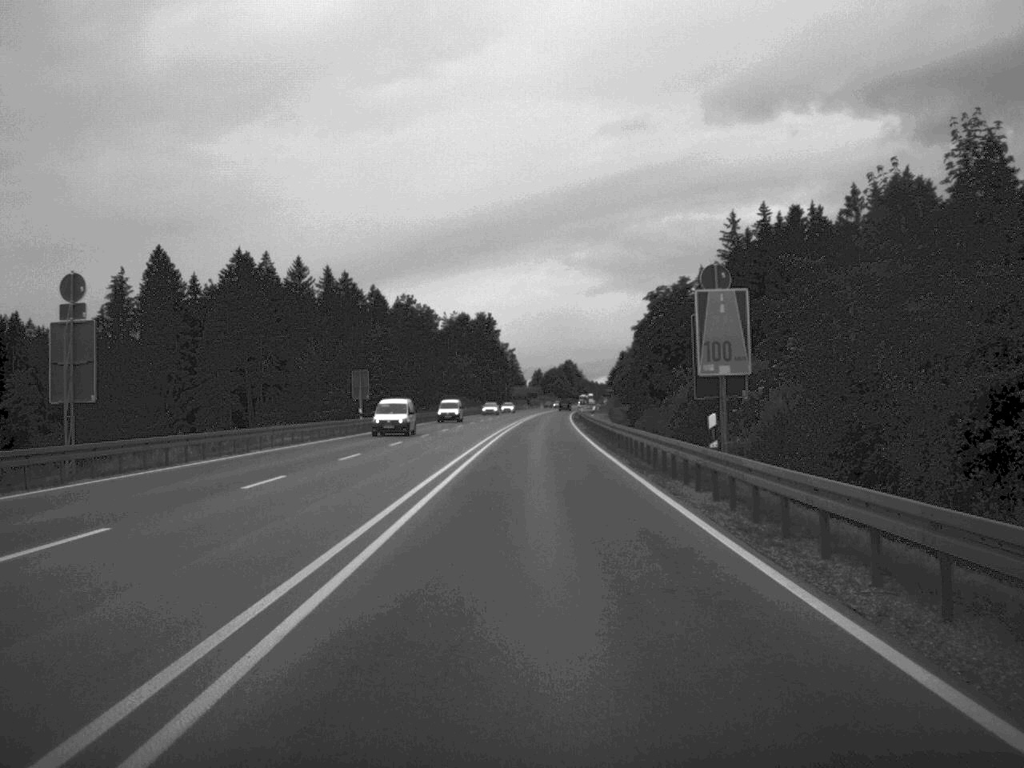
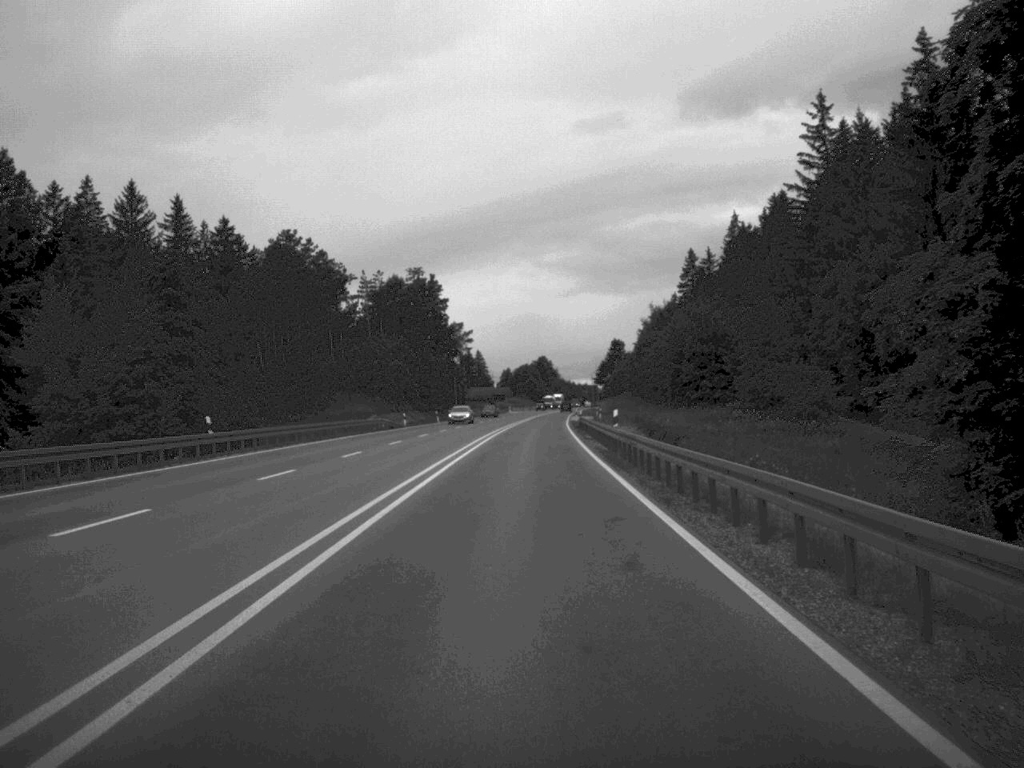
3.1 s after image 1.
(+1.0, +79.9) m; +1°
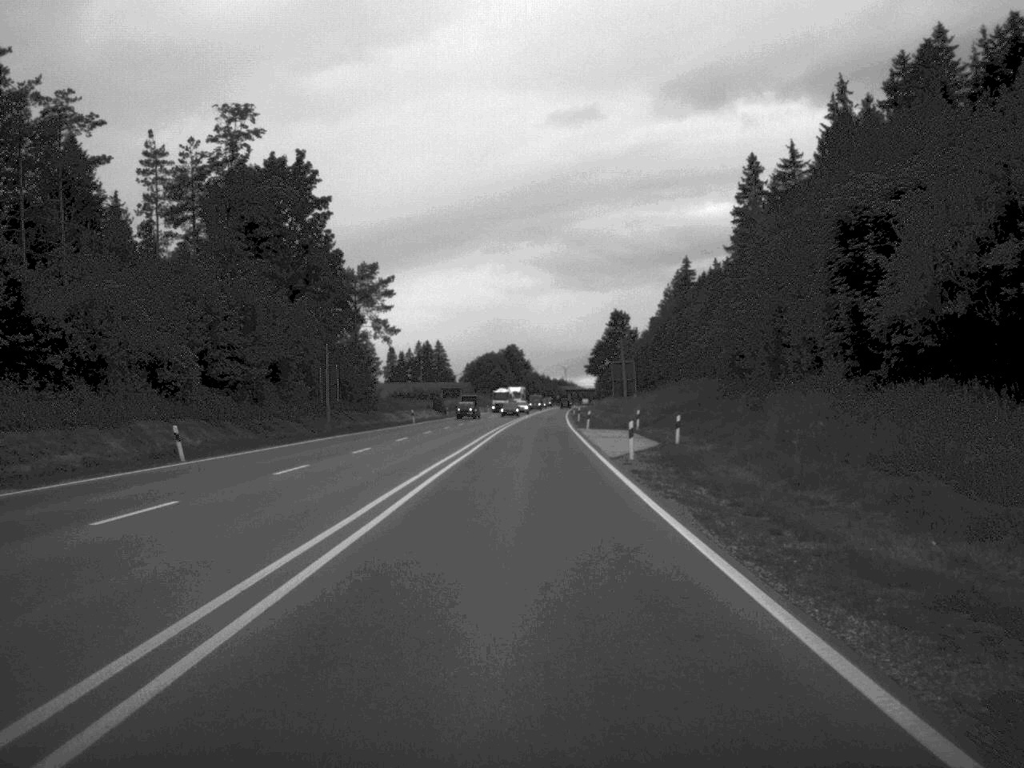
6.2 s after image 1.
(+0.7, +81.7) m; +1°
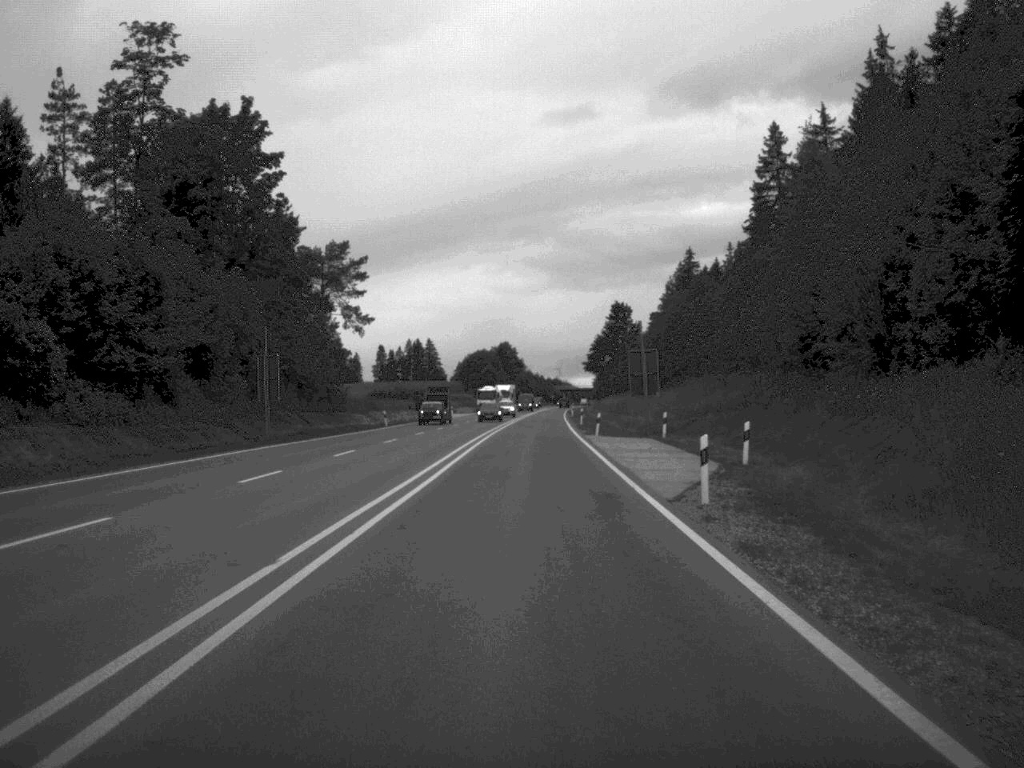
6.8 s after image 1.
(0.0, +15.3) m; 0°
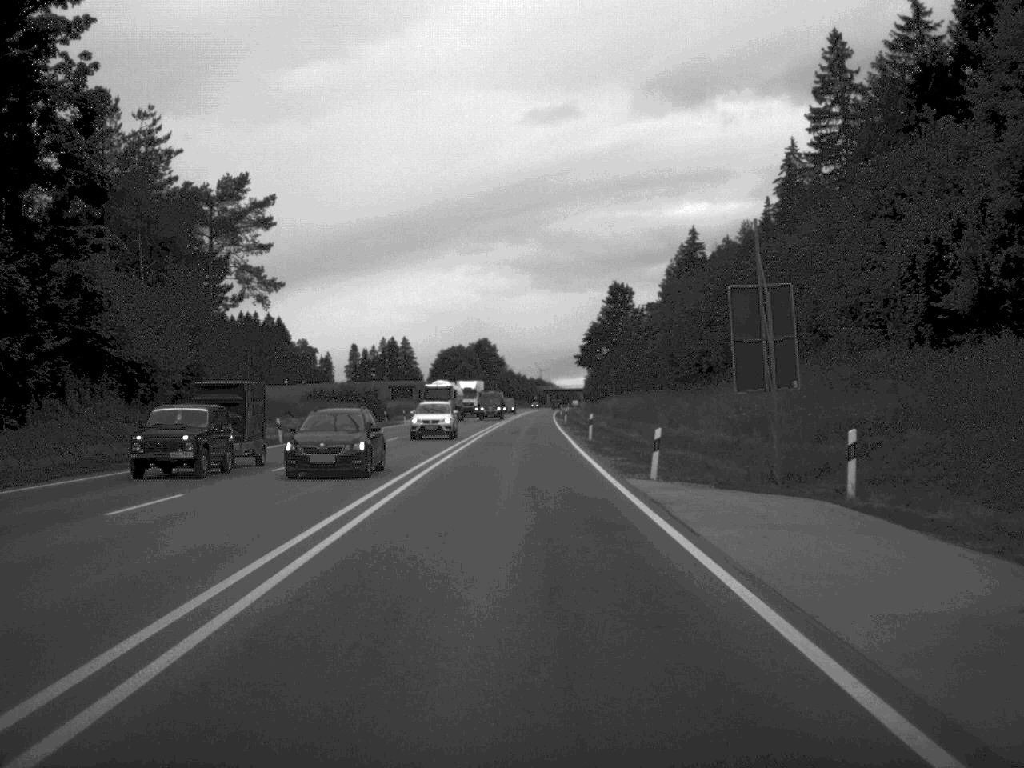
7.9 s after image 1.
(+0.2, +30.9) m; +1°
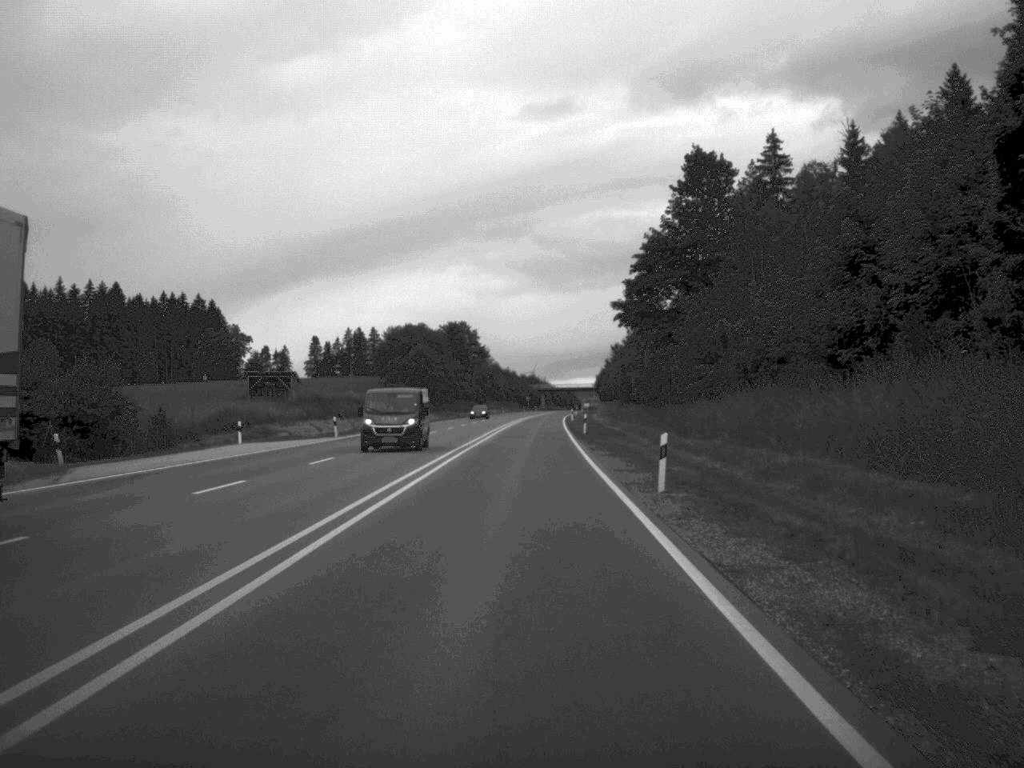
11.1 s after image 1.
(+0.3, +78.1) m; 0°
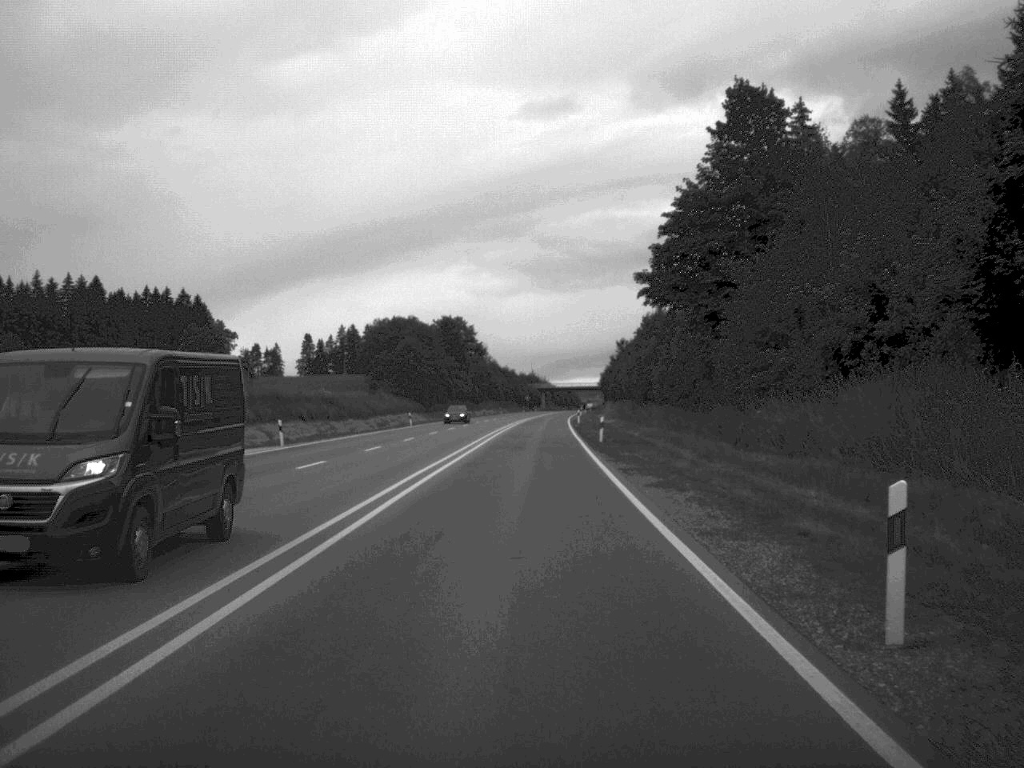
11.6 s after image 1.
(0.0, +14.5) m; 0°
